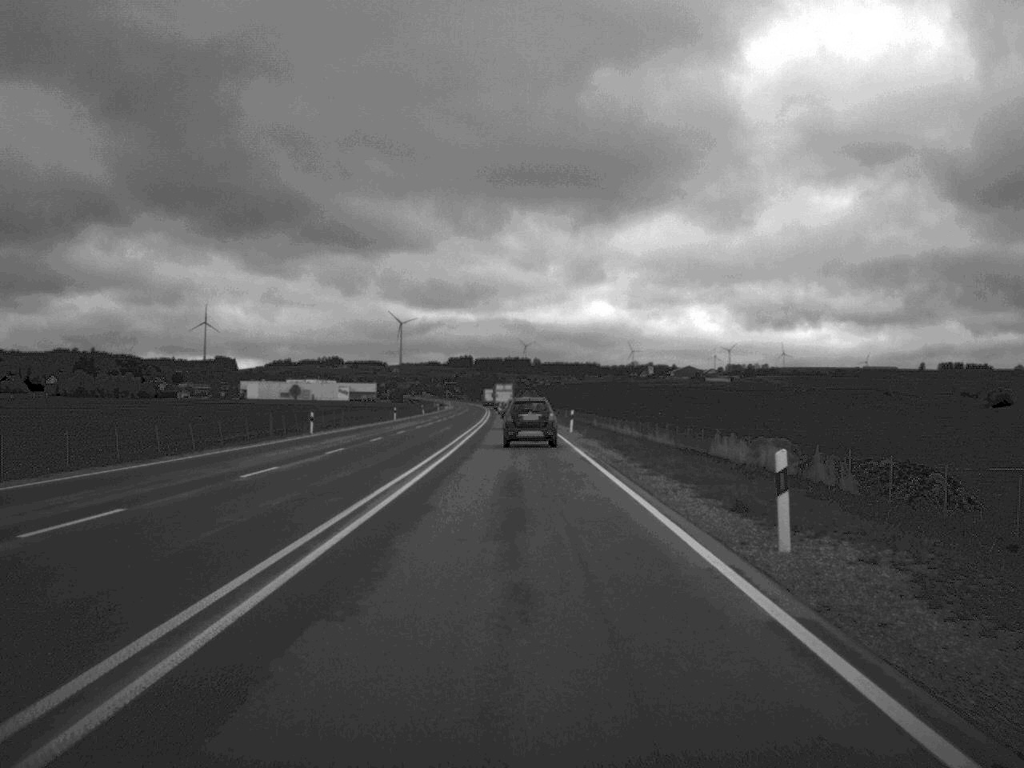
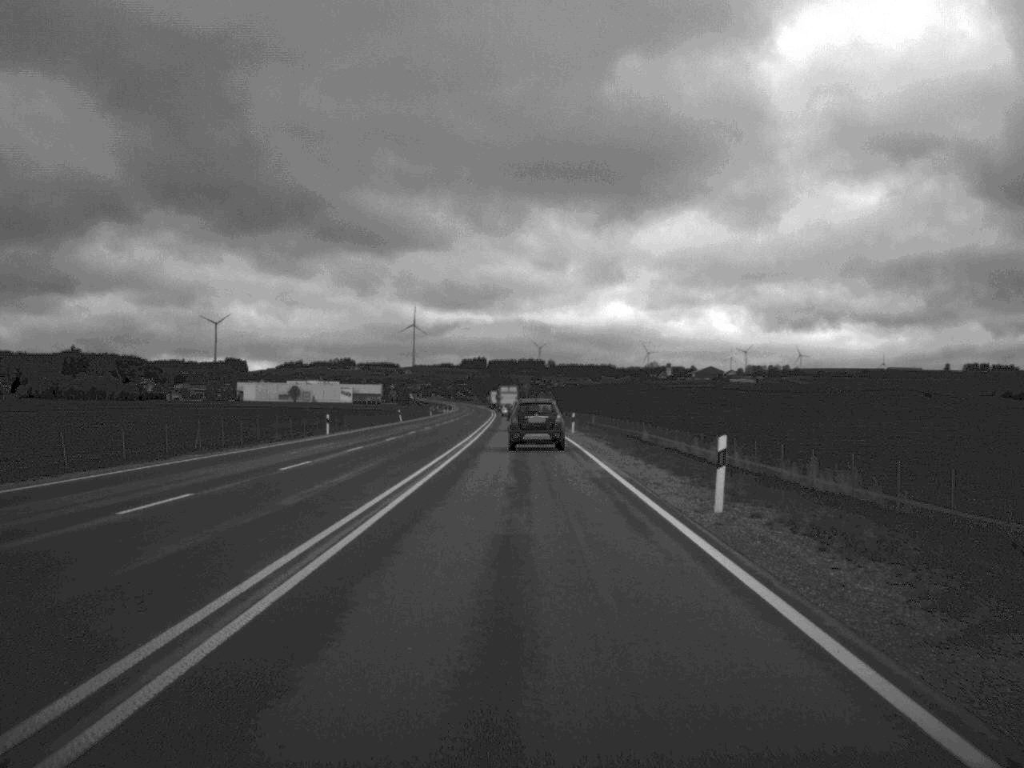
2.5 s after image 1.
(-0.4, +44.5) m; -1°
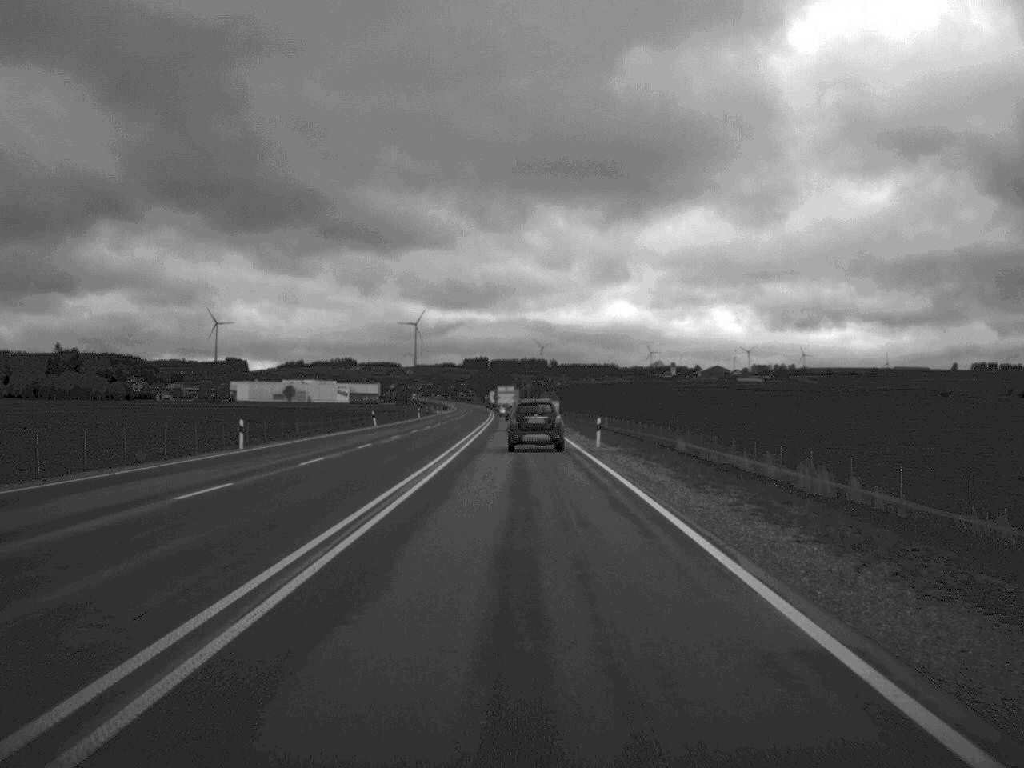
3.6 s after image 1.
(0.0, +20.9) m; 0°
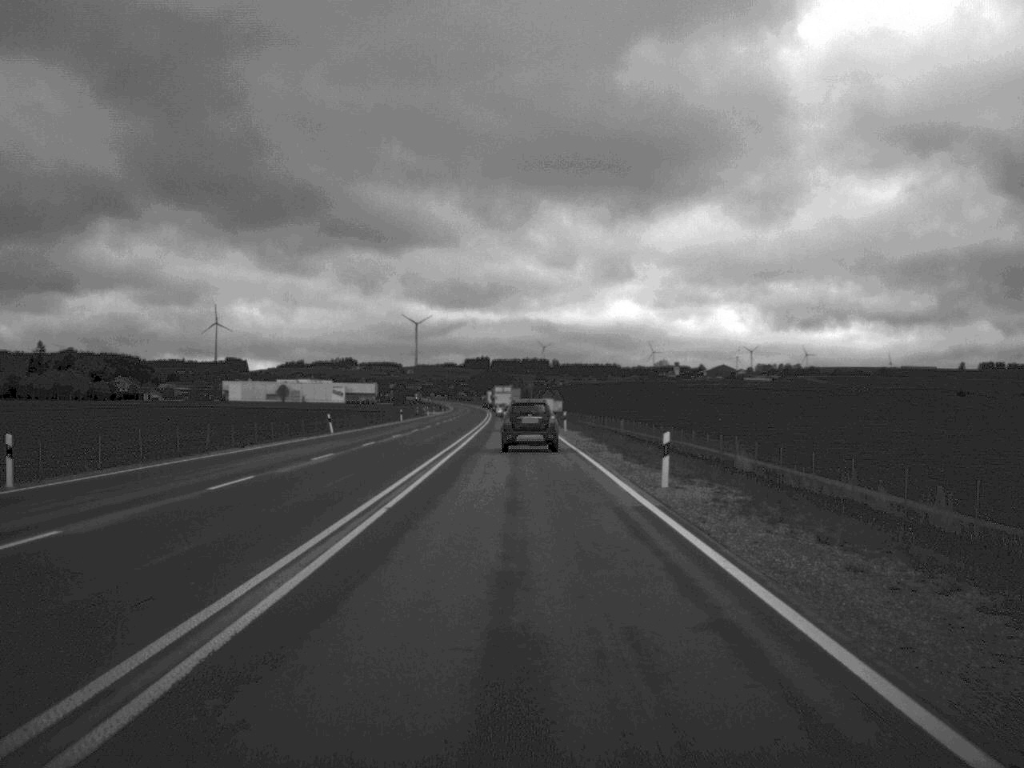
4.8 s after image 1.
(0.0, +21.3) m; 0°
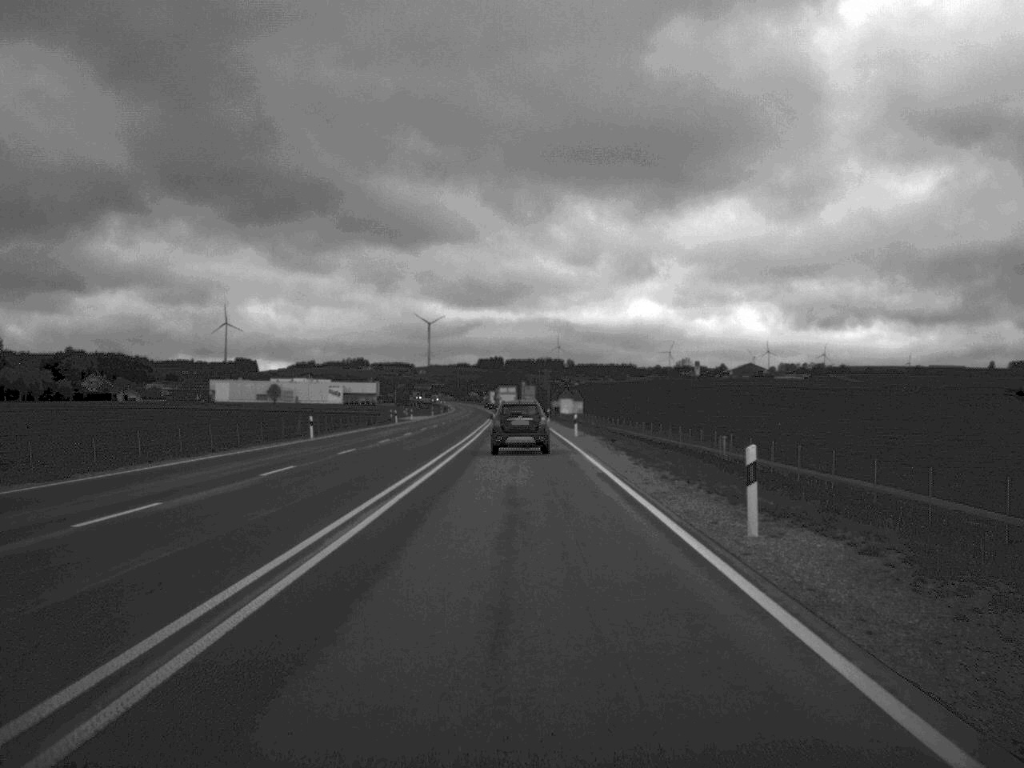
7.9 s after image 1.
(-0.4, +55.2) m; -1°
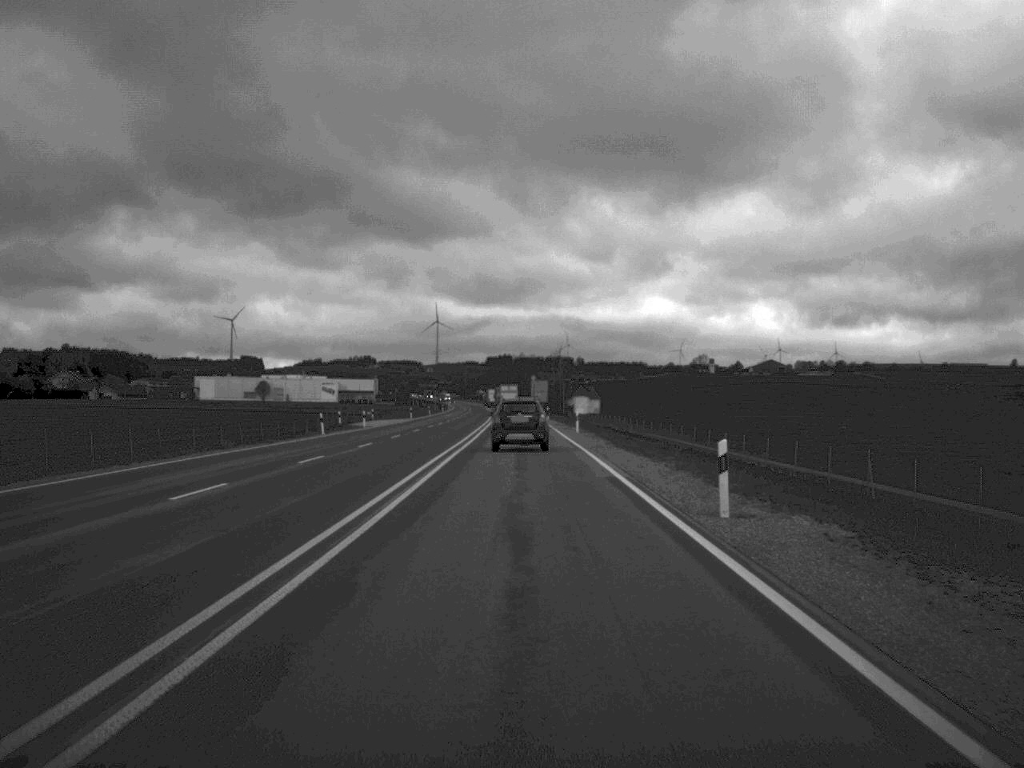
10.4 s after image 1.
(-0.2, +43.5) m; -1°
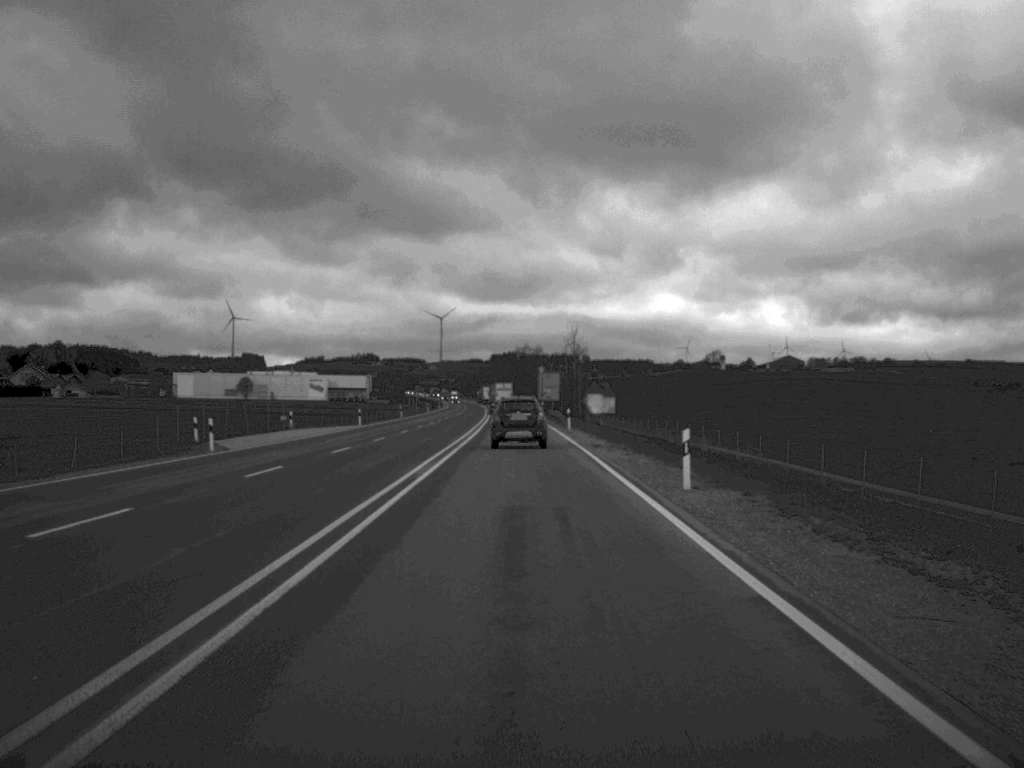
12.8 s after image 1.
(-0.1, +41.9) m; 0°
